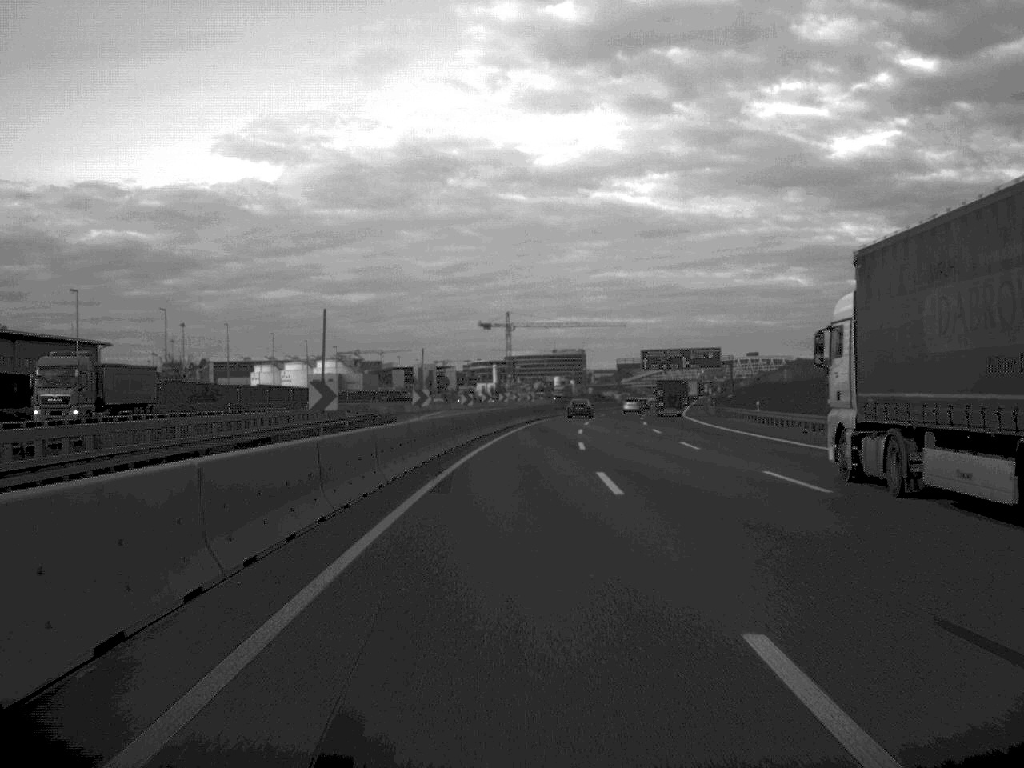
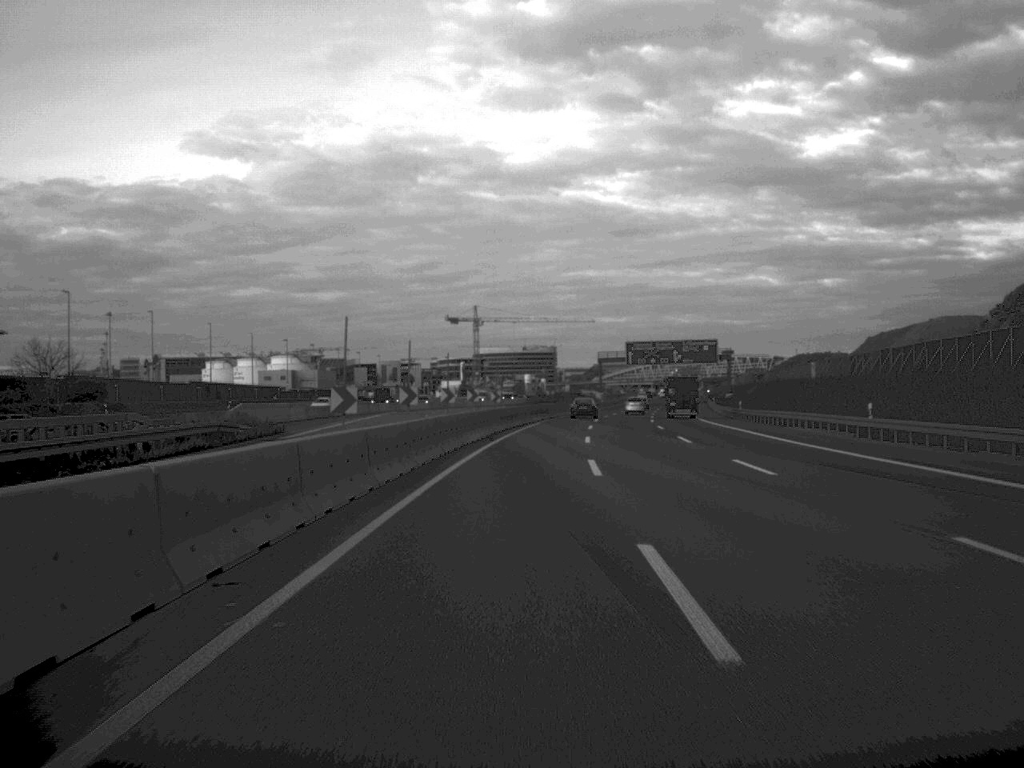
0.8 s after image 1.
(+0.4, +31.5) m; +1°
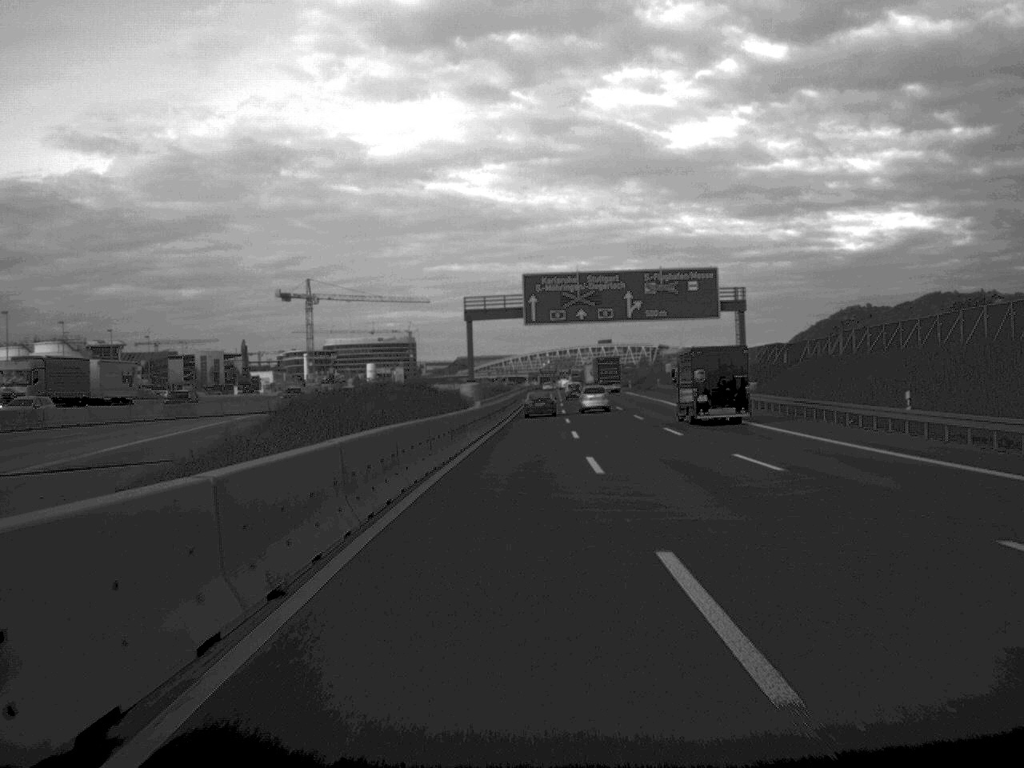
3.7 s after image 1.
(+5.9, +106.8) m; +6°
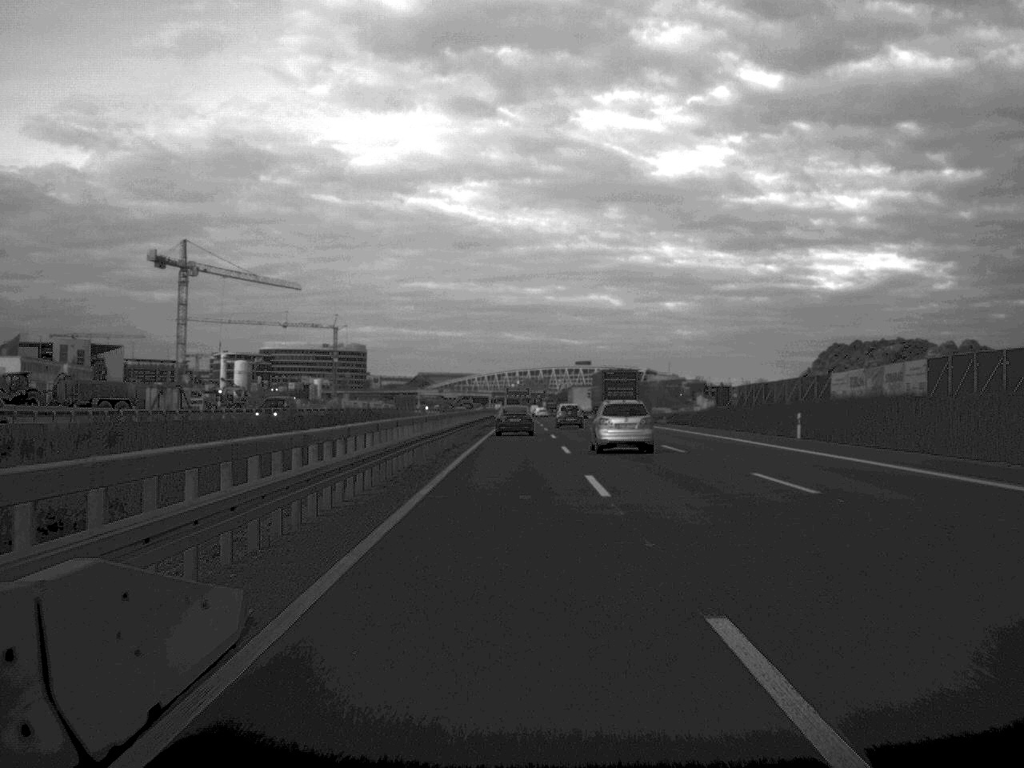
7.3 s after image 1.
(+2.1, +126.9) m; +1°
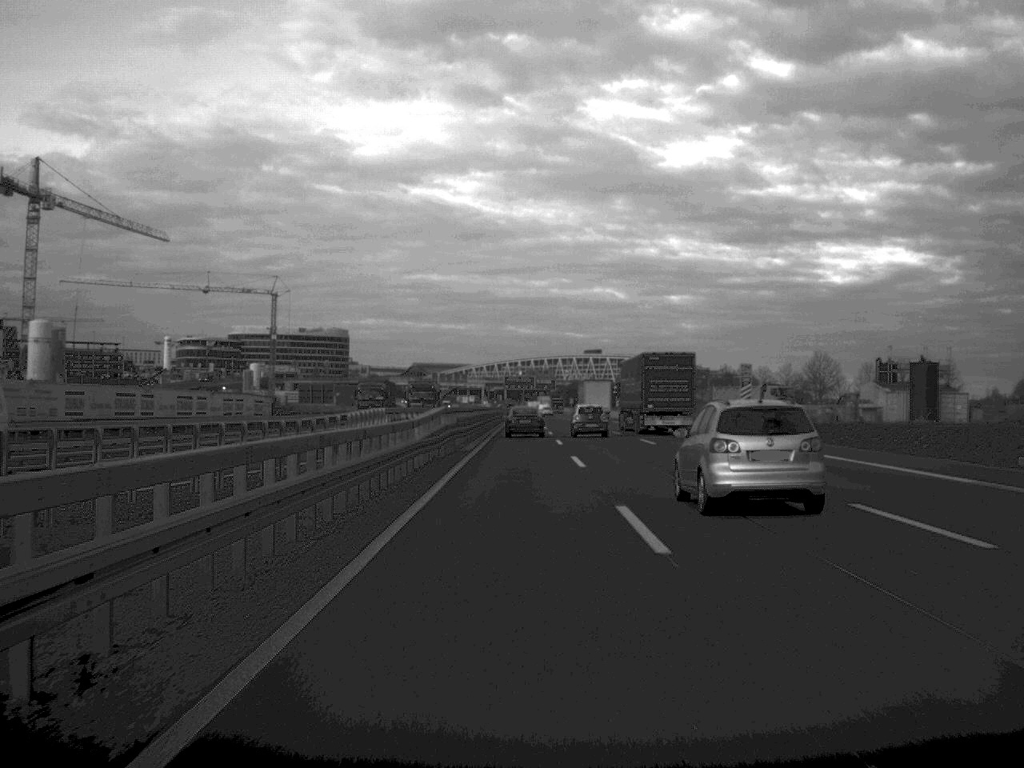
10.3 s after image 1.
(-0.2, +96.6) m; 0°
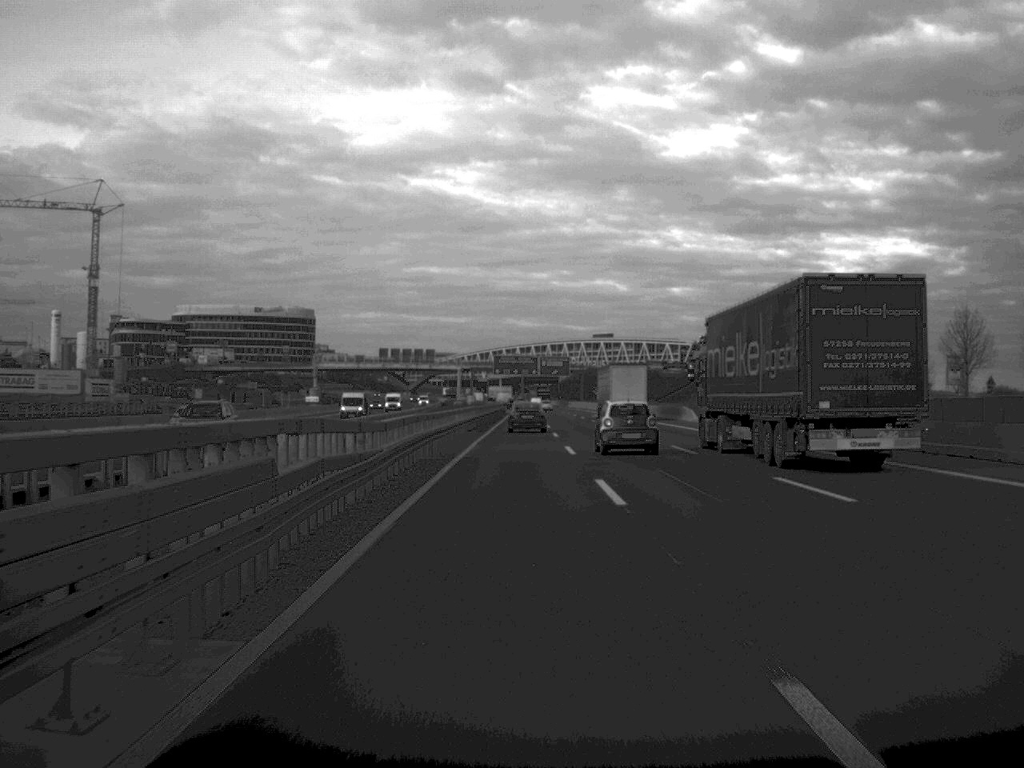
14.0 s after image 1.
(-0.1, +117.7) m; 0°
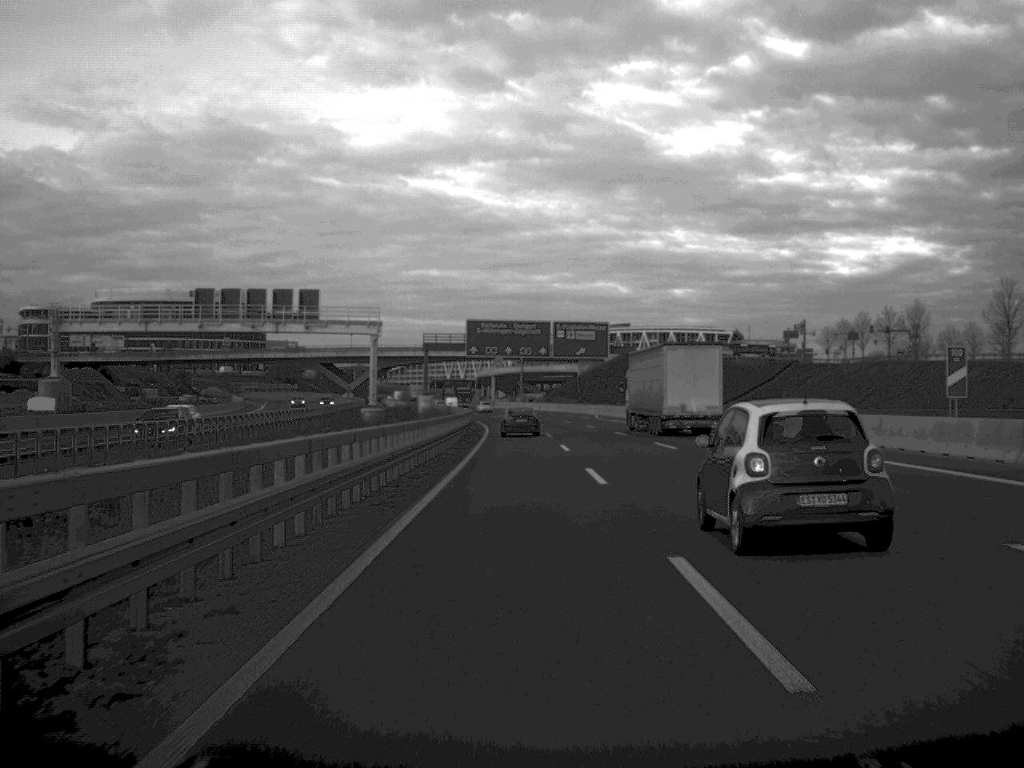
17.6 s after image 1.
(-0.1, +117.7) m; 0°
